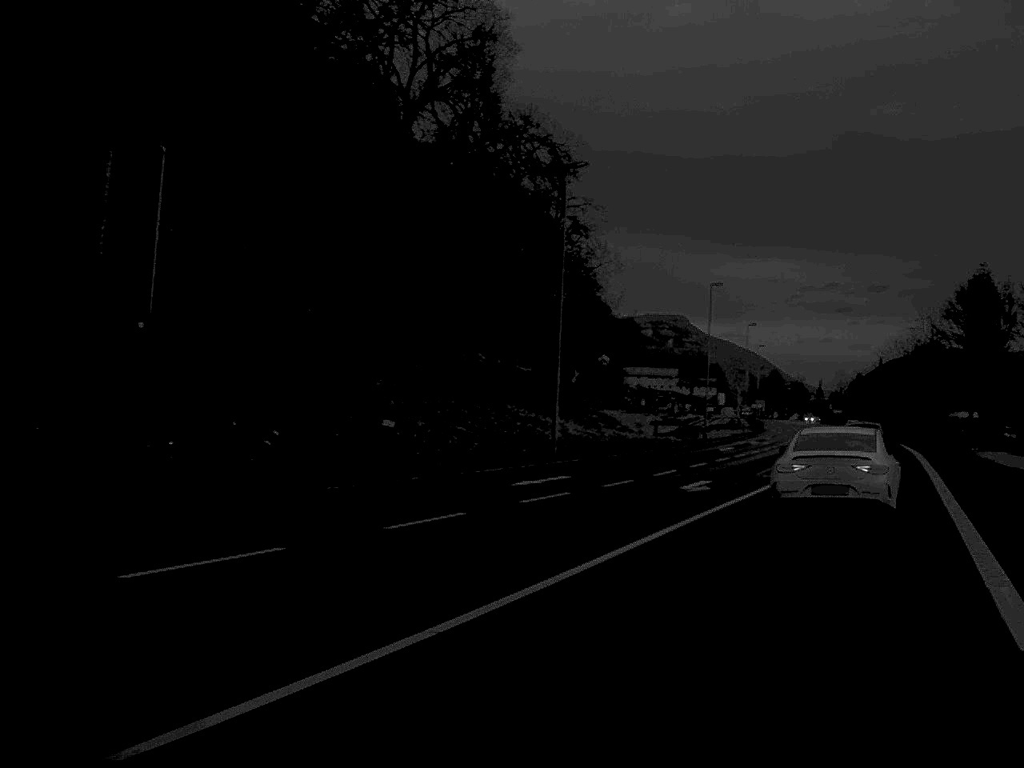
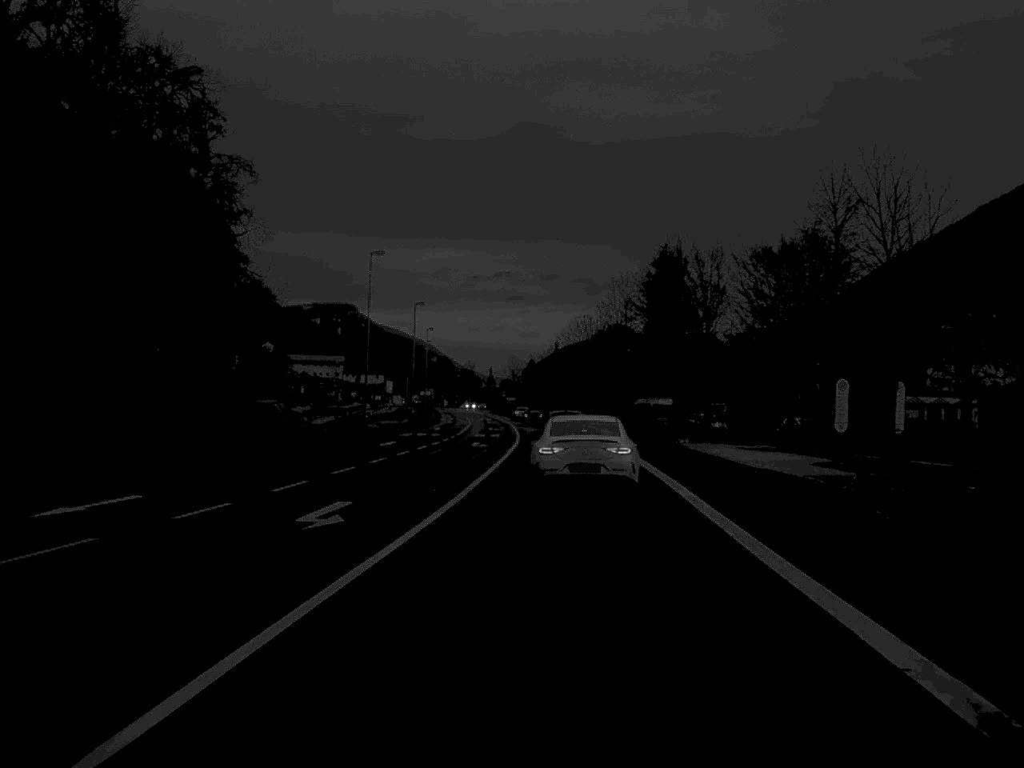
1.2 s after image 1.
(+1.6, +10.7) m; +14°
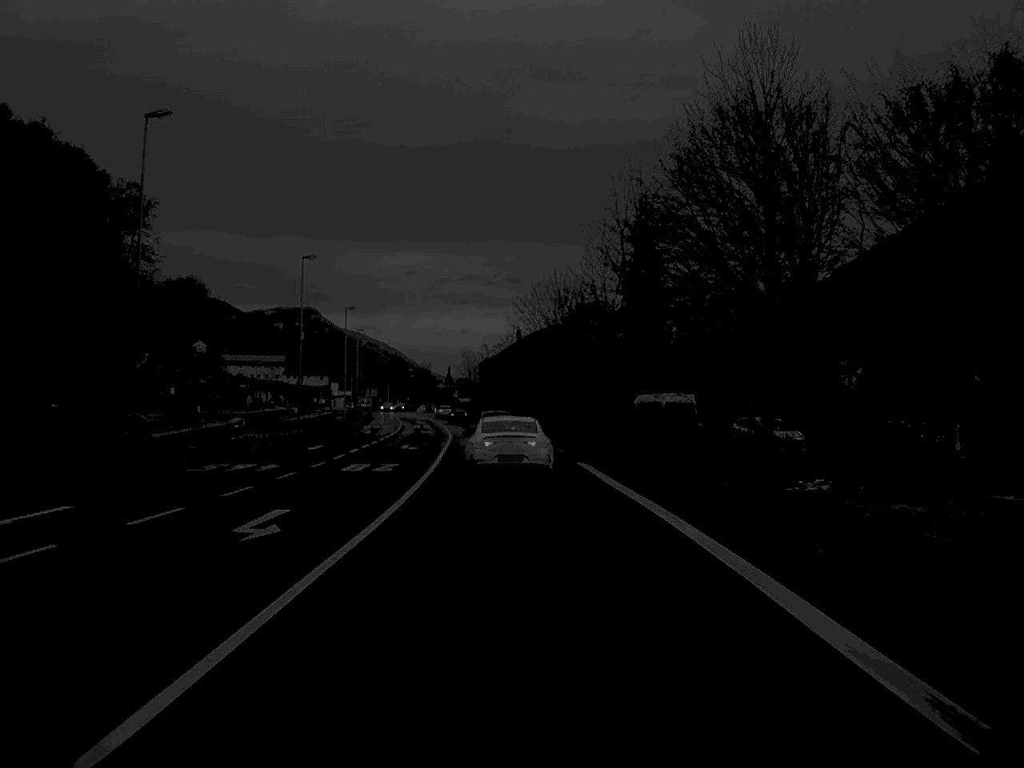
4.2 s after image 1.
(+1.1, +35.7) m; +1°
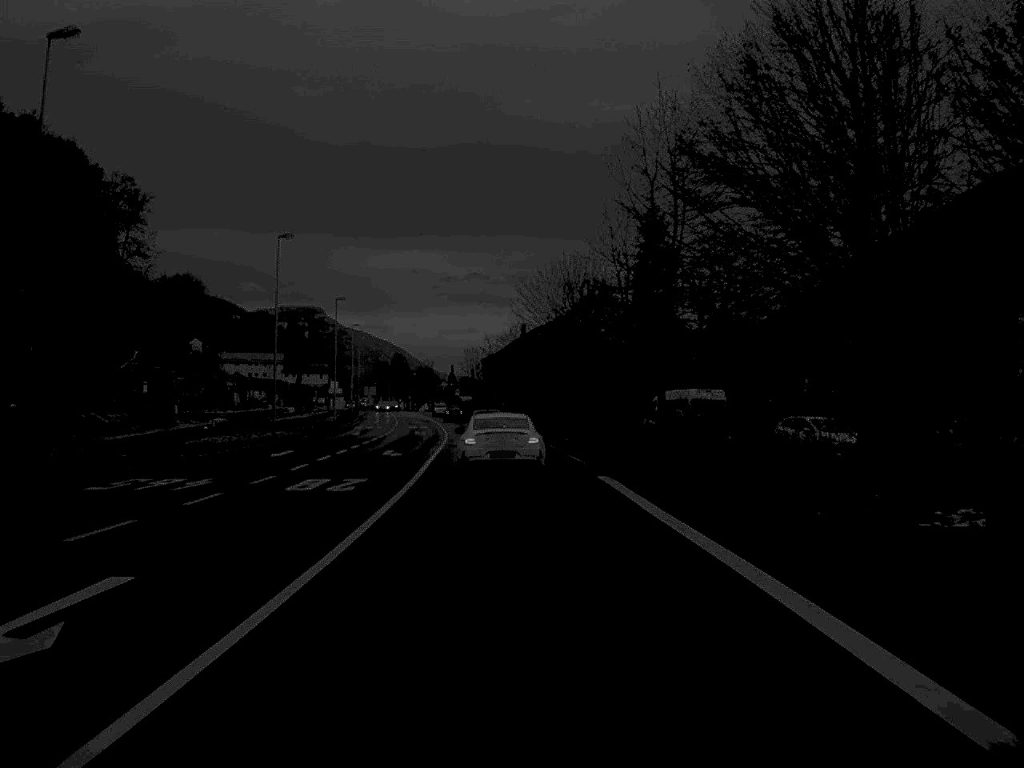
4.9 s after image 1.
(0.0, +8.5) m; 0°
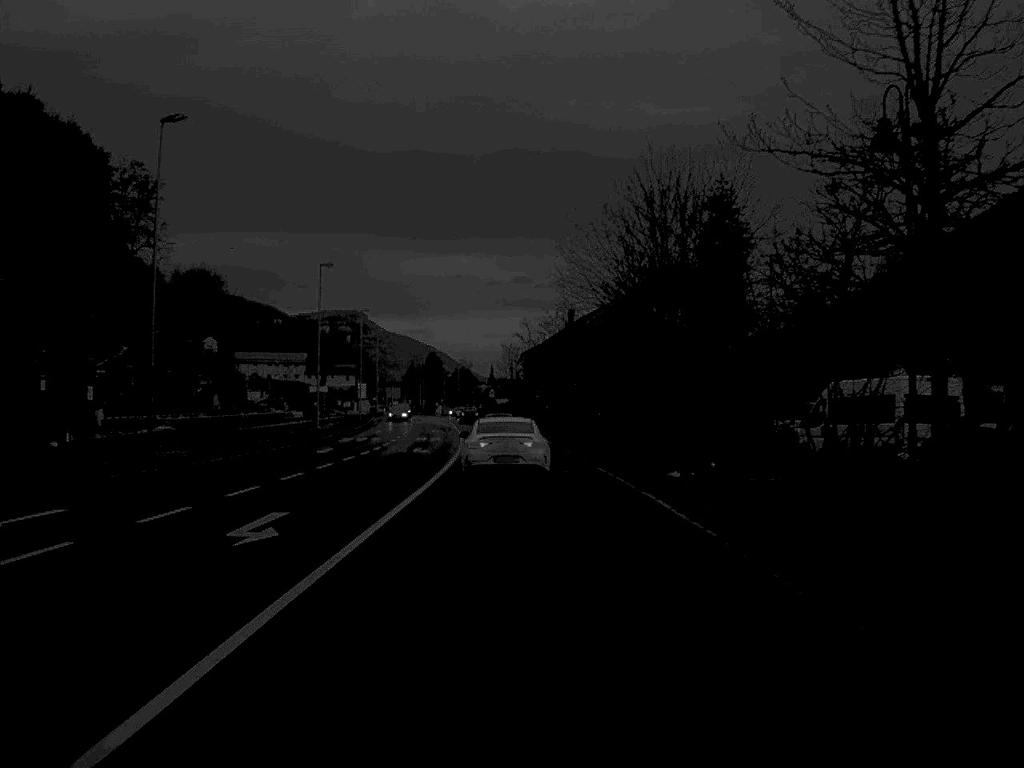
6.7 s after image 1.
(-0.4, +27.1) m; -2°
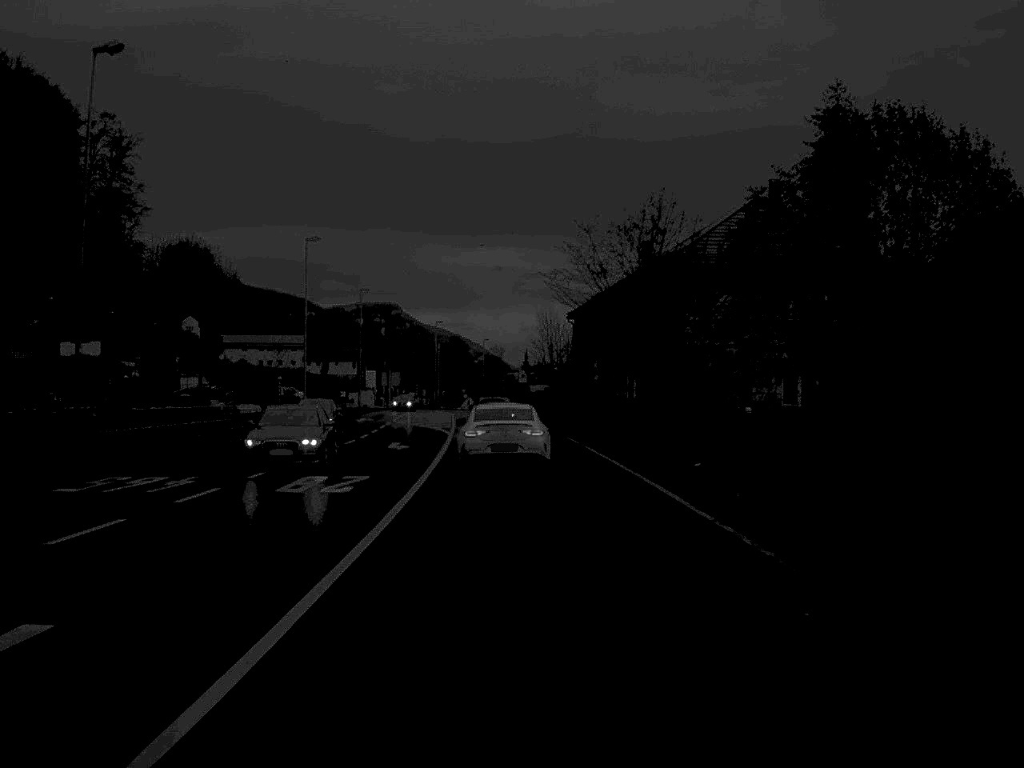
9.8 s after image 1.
(-0.8, +45.8) m; -2°
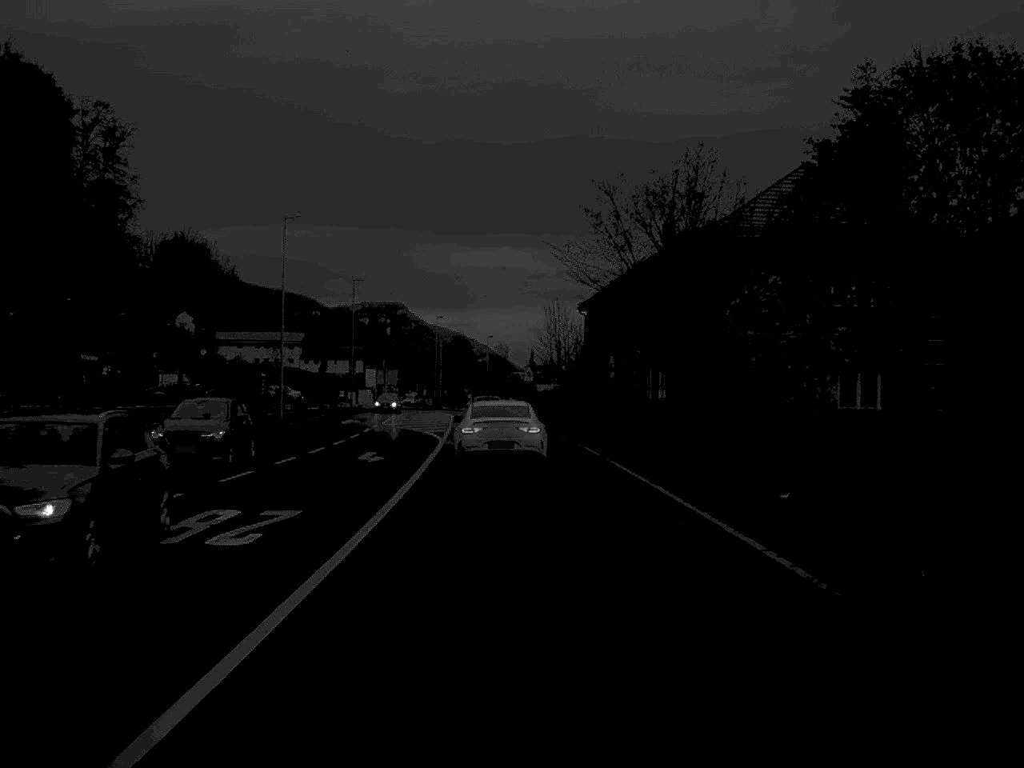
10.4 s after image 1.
(0.0, +8.4) m; 0°
